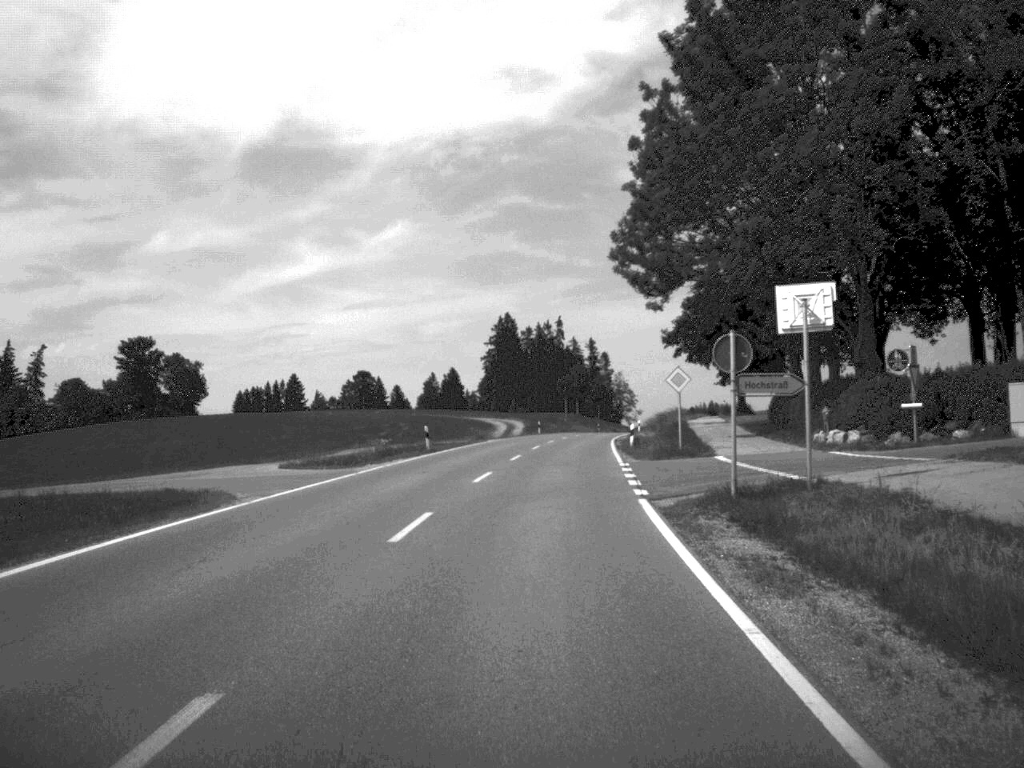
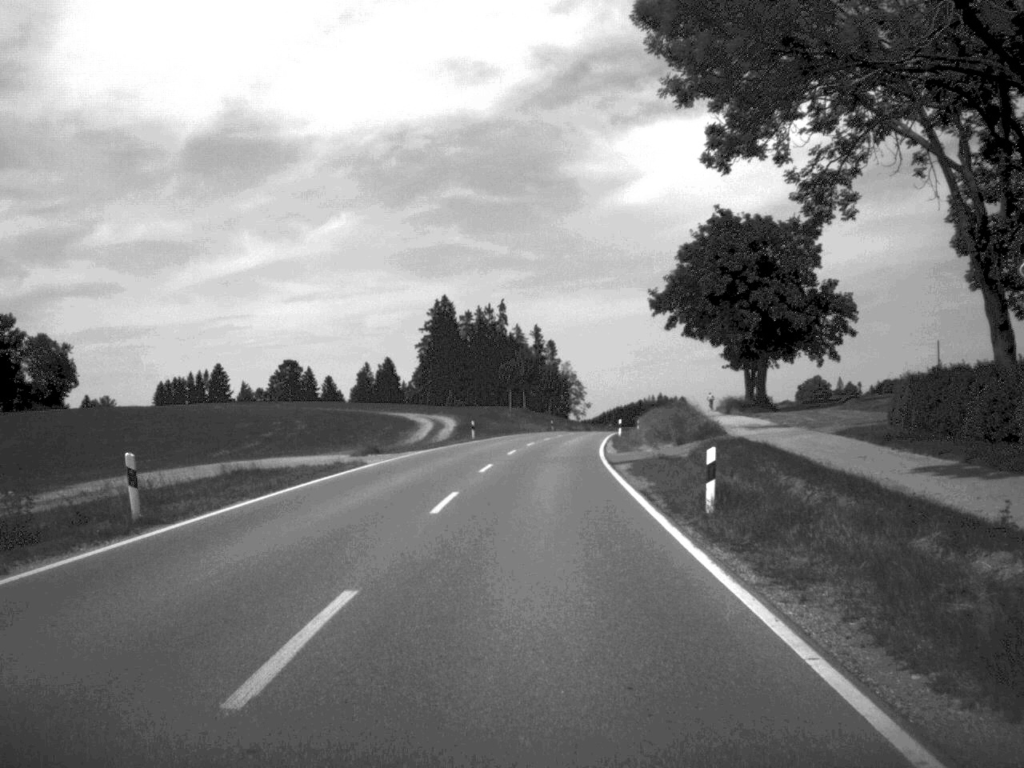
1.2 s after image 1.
(+0.7, +31.3) m; +3°
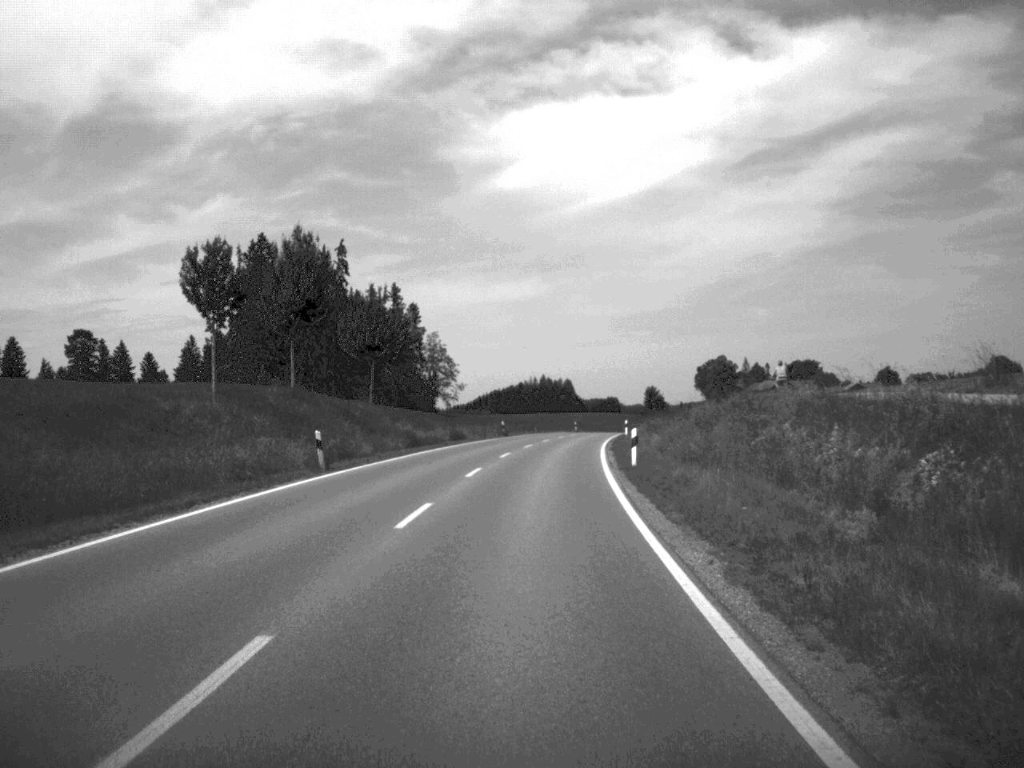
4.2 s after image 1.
(+4.2, +84.0) m; +5°
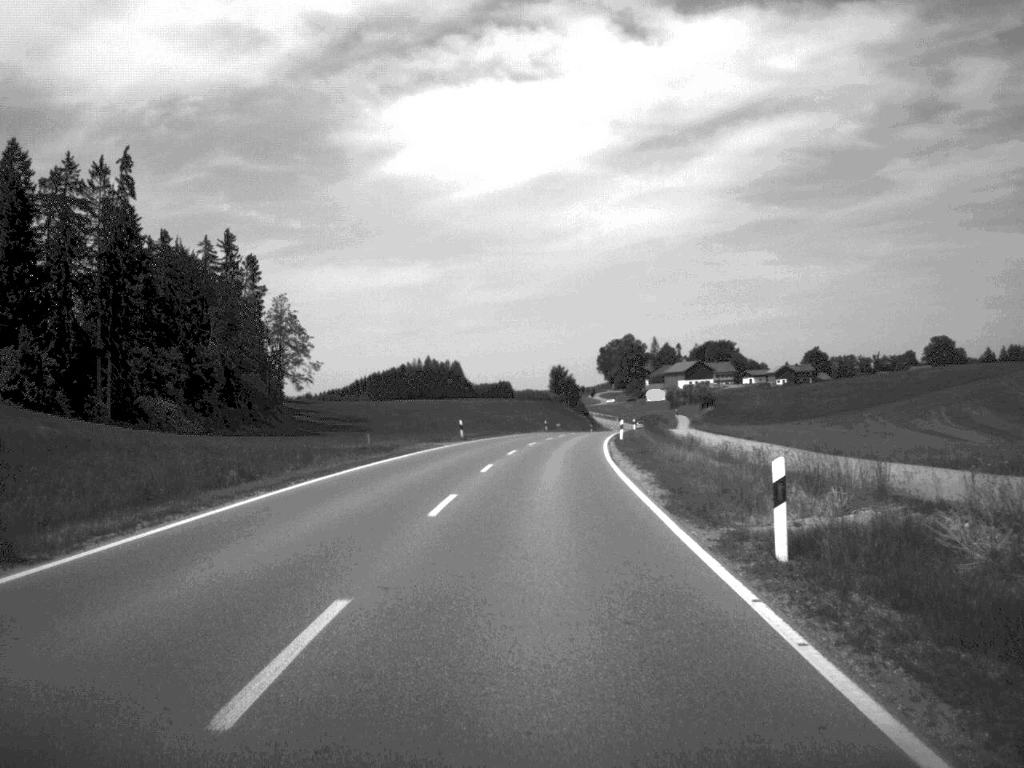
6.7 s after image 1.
(+2.8, +68.6) m; +5°
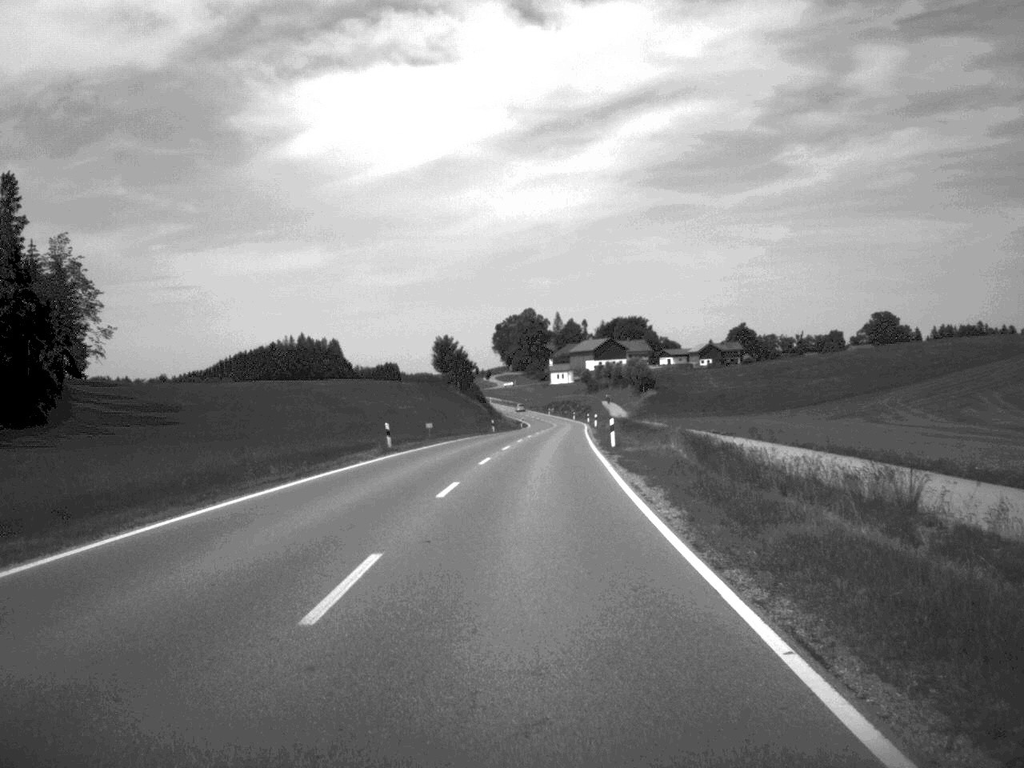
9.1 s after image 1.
(+2.7, +67.1) m; +5°
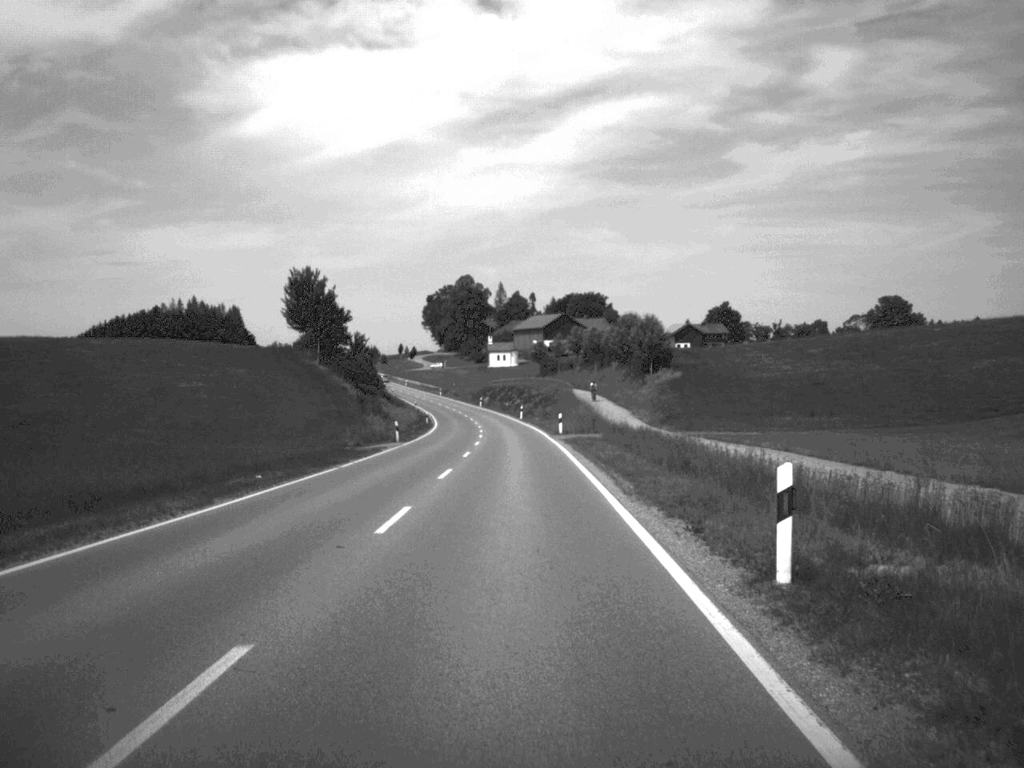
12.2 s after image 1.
(+2.5, +86.3) m; +2°
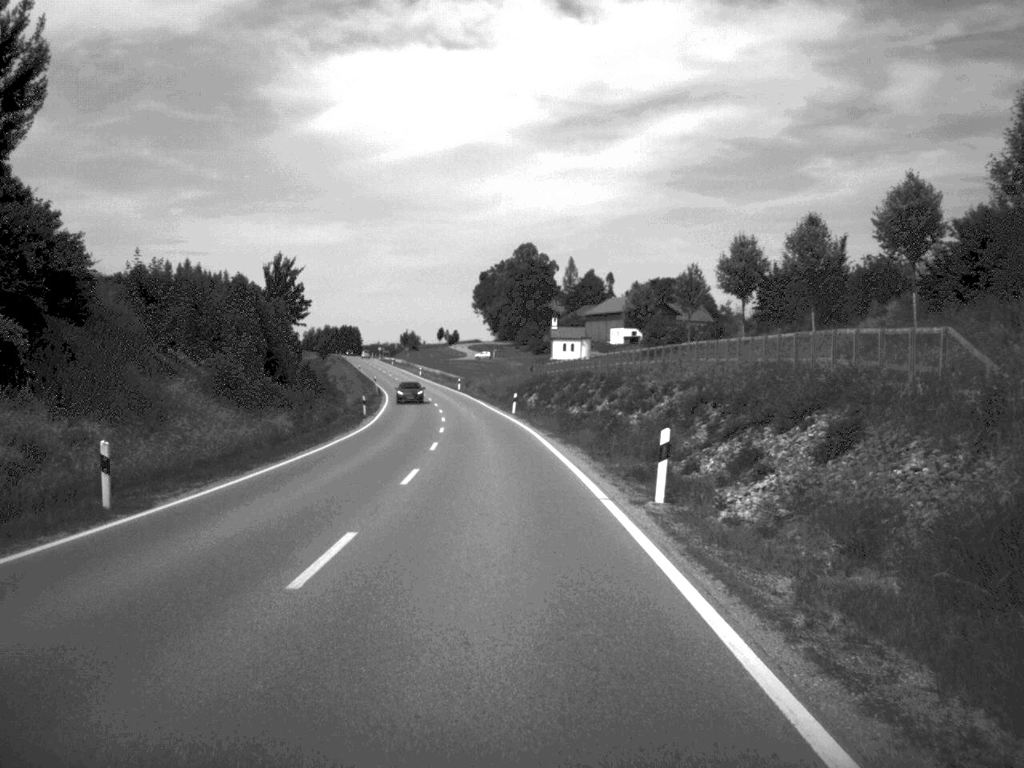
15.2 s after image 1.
(-1.4, +87.1) m; -3°
